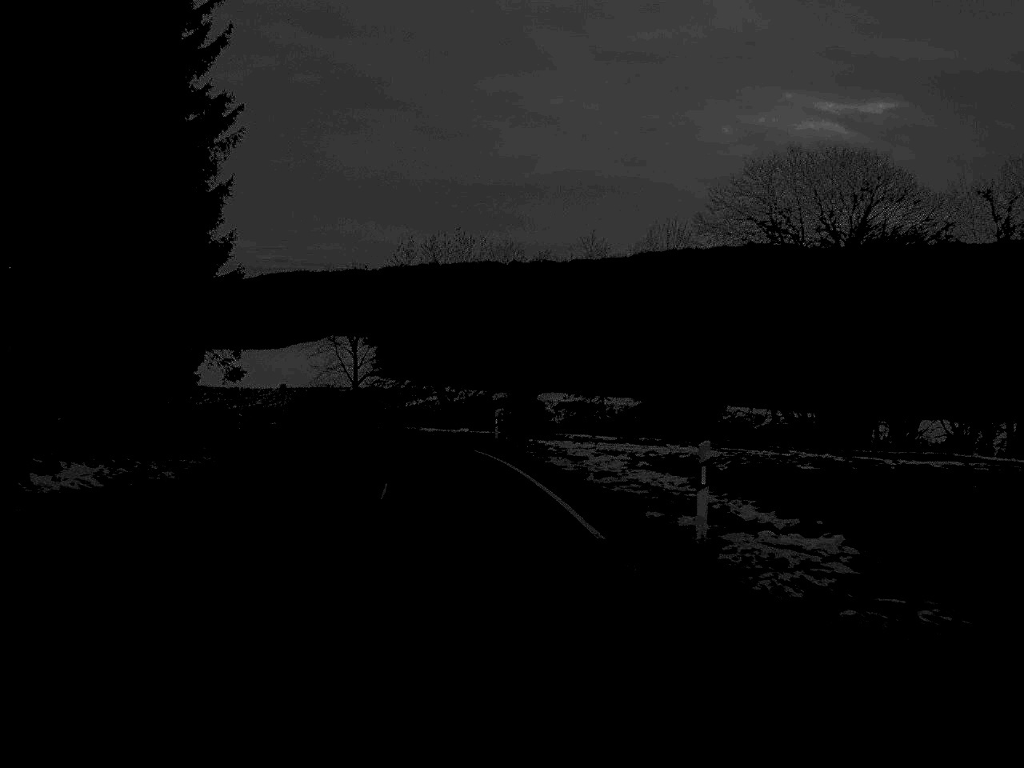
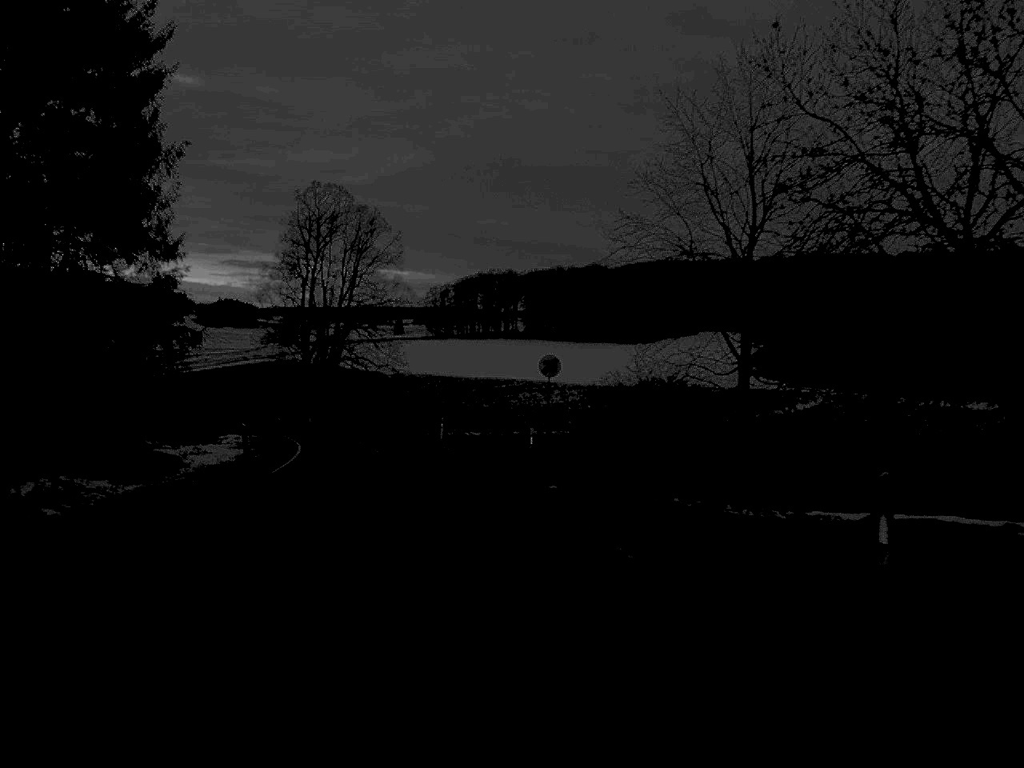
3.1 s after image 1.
(-7.8, +57.5) m; -17°
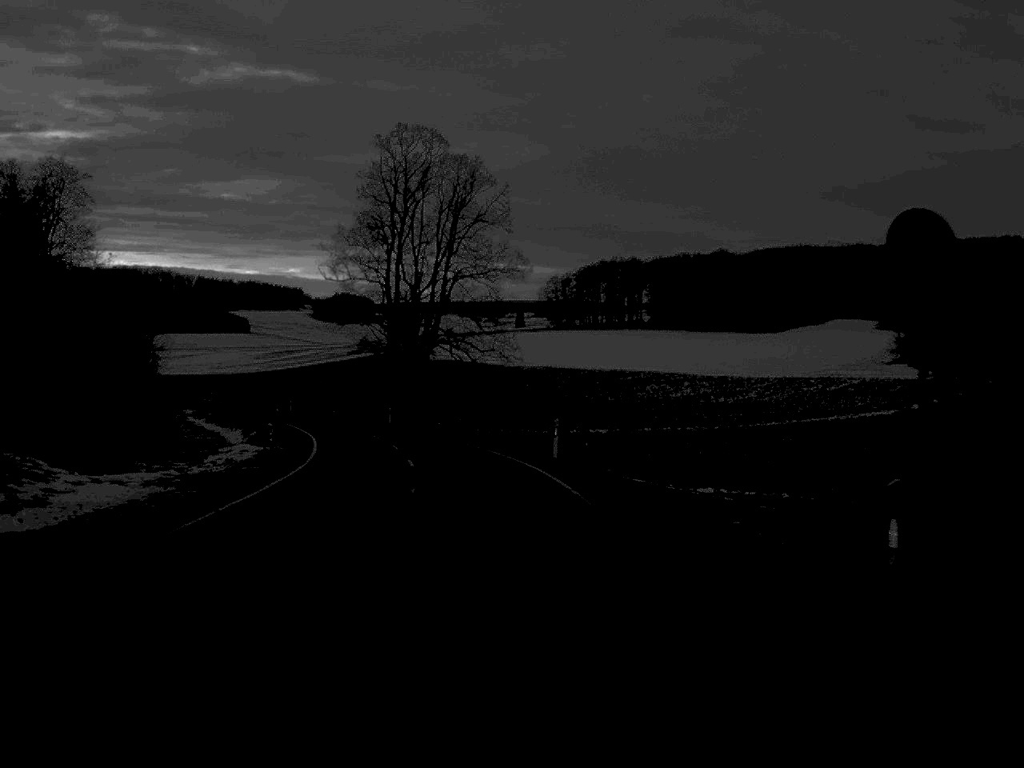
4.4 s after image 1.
(-1.3, +24.8) m; -5°
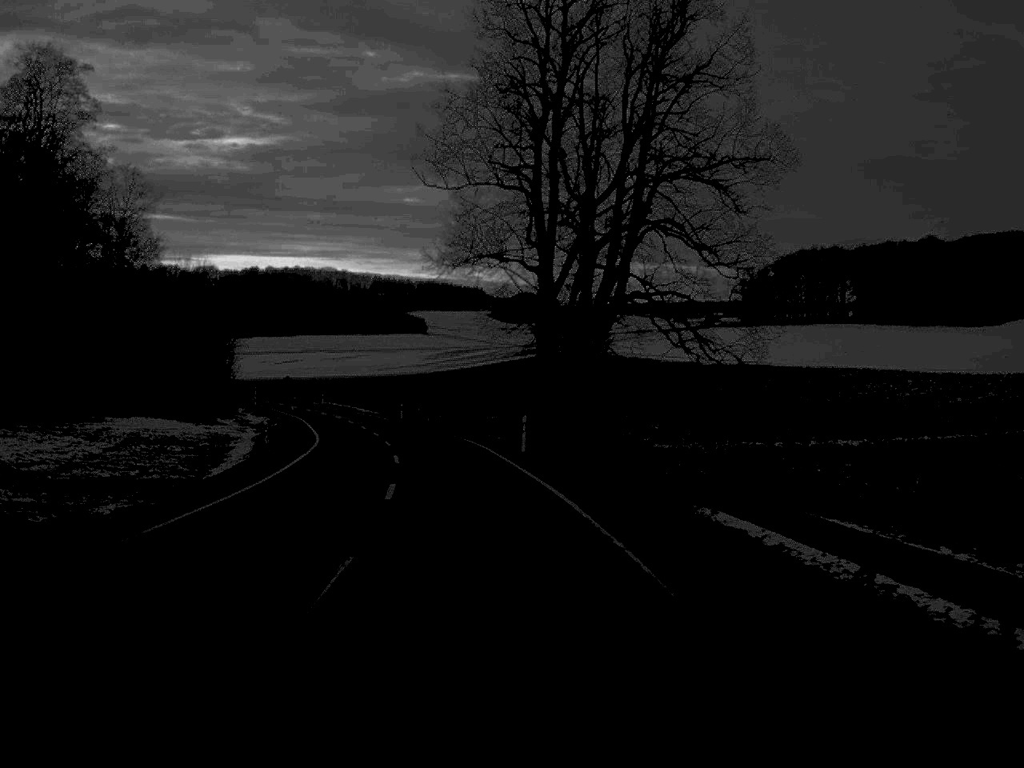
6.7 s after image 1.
(-3.3, +46.2) m; -8°
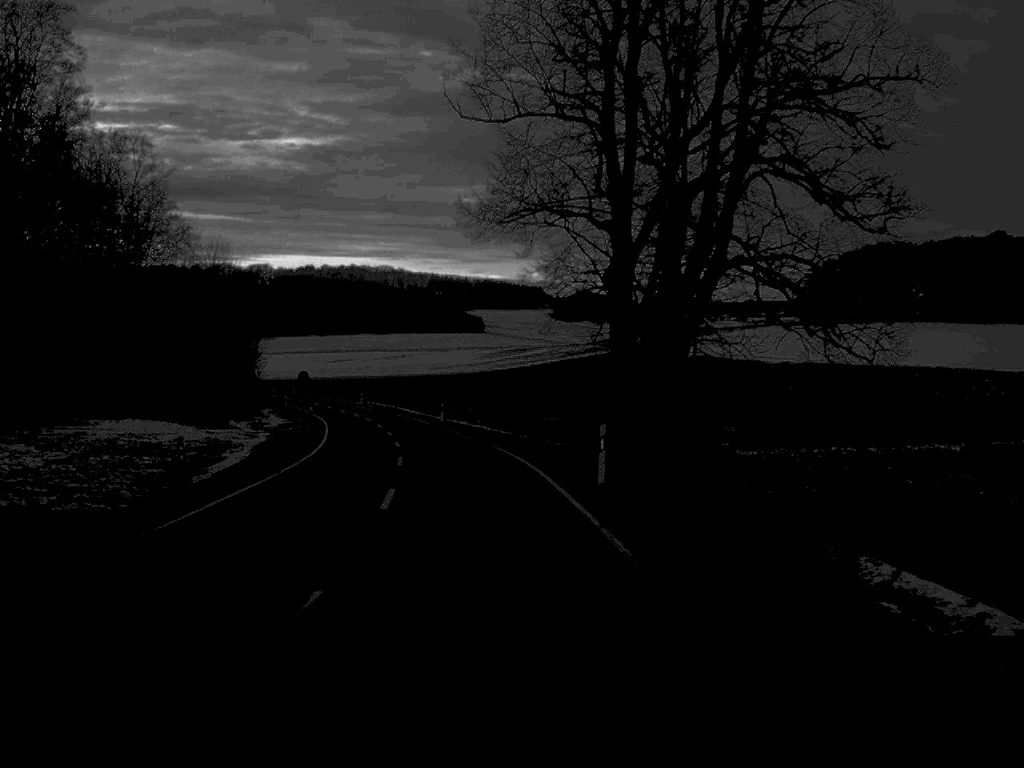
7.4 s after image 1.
(-0.3, +14.2) m; -3°
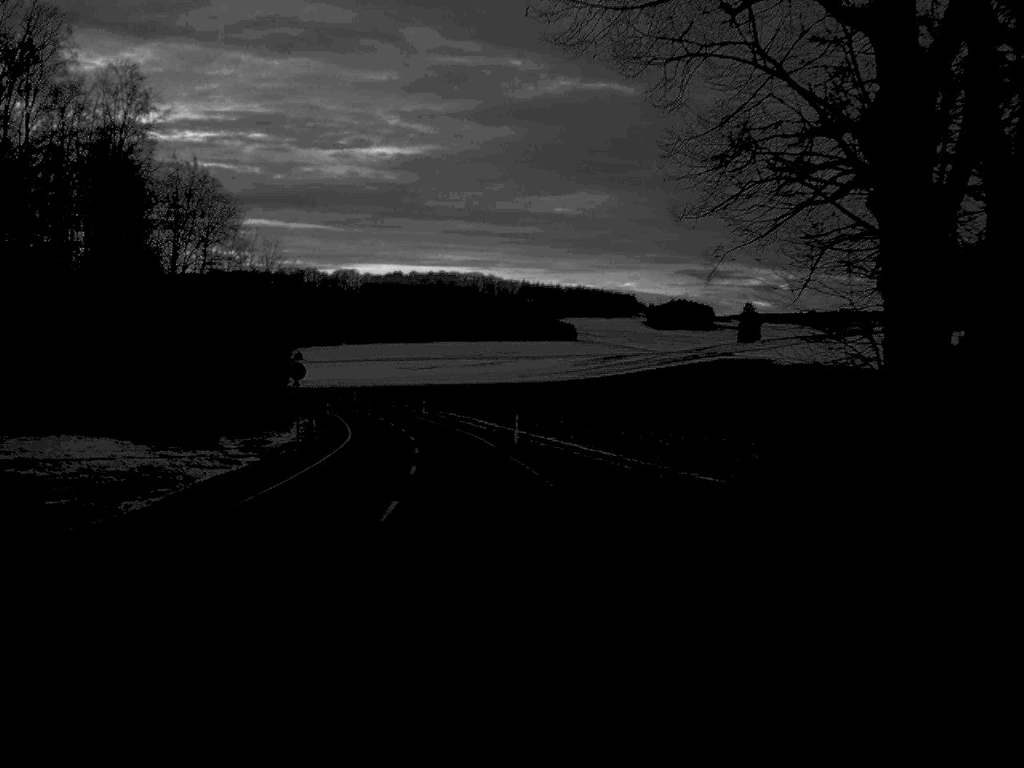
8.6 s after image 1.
(-0.9, +24.8) m; -4°
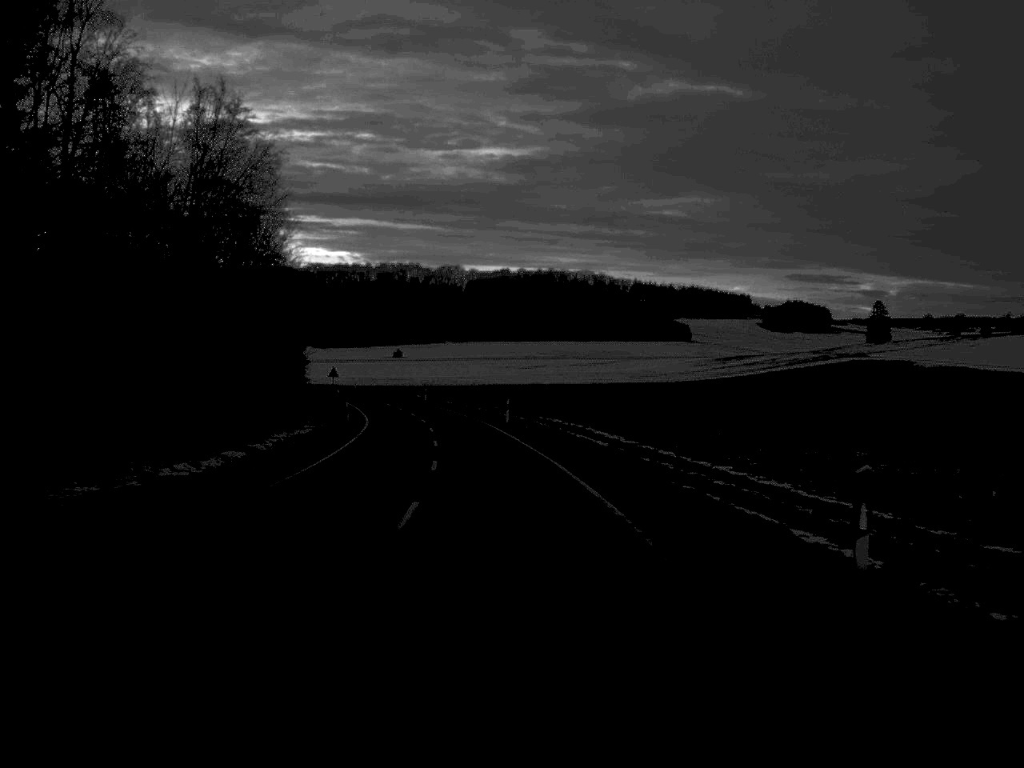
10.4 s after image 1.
(-1.8, +38.0) m; -5°
